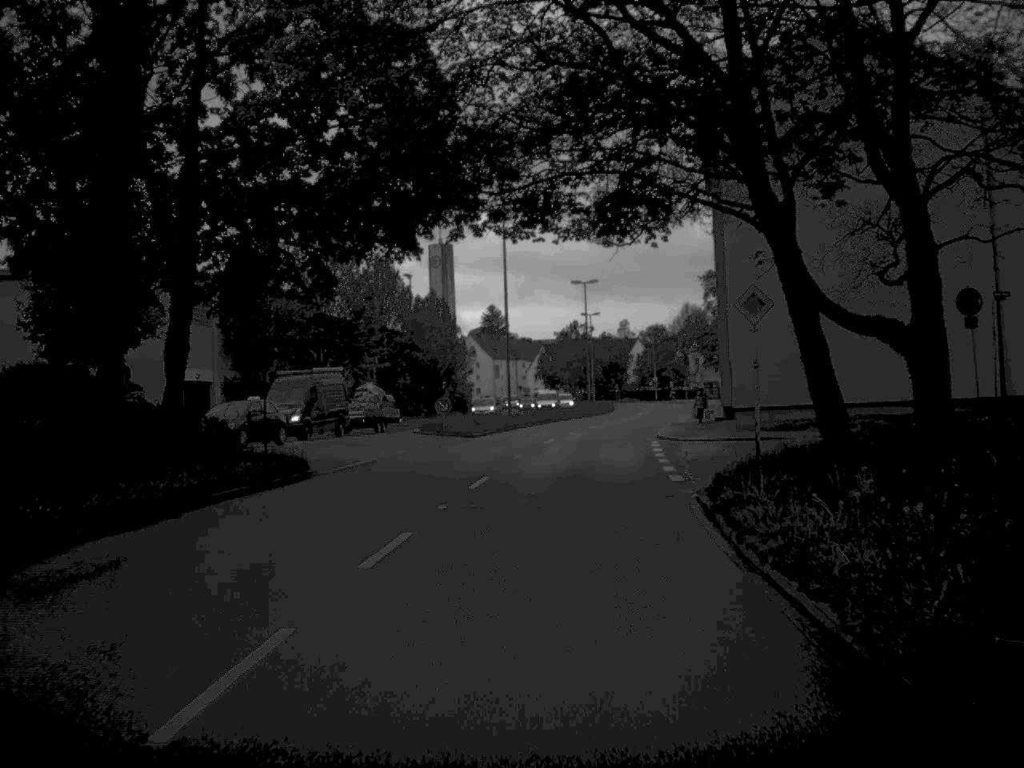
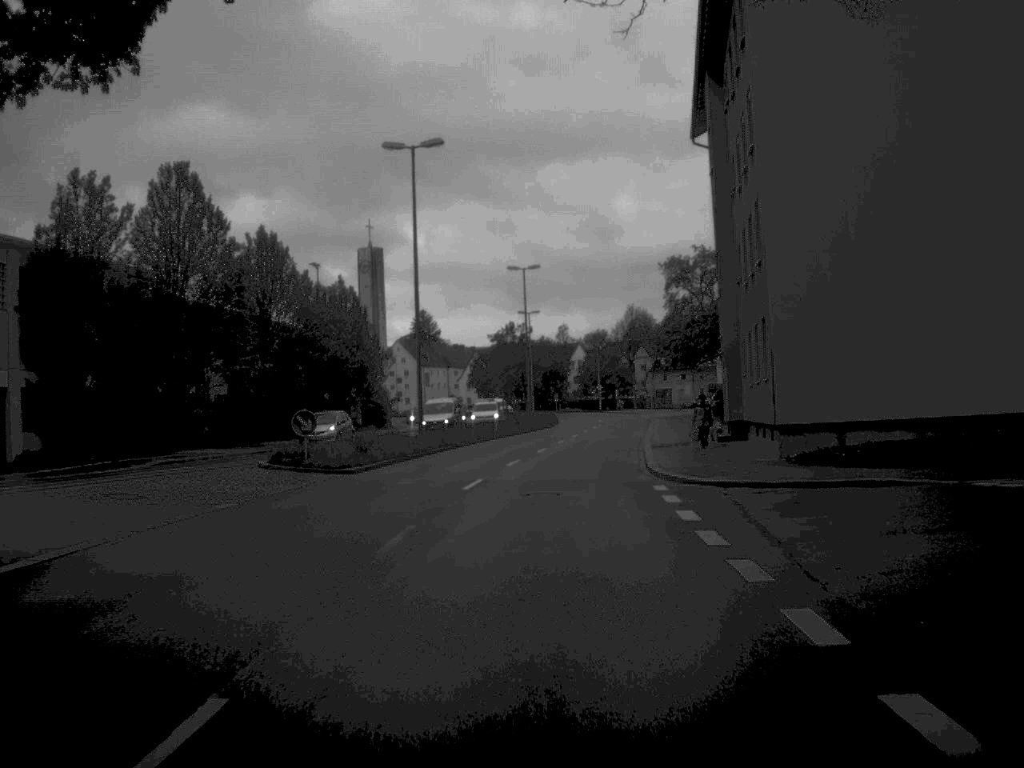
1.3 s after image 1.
(+0.5, +17.6) m; +3°
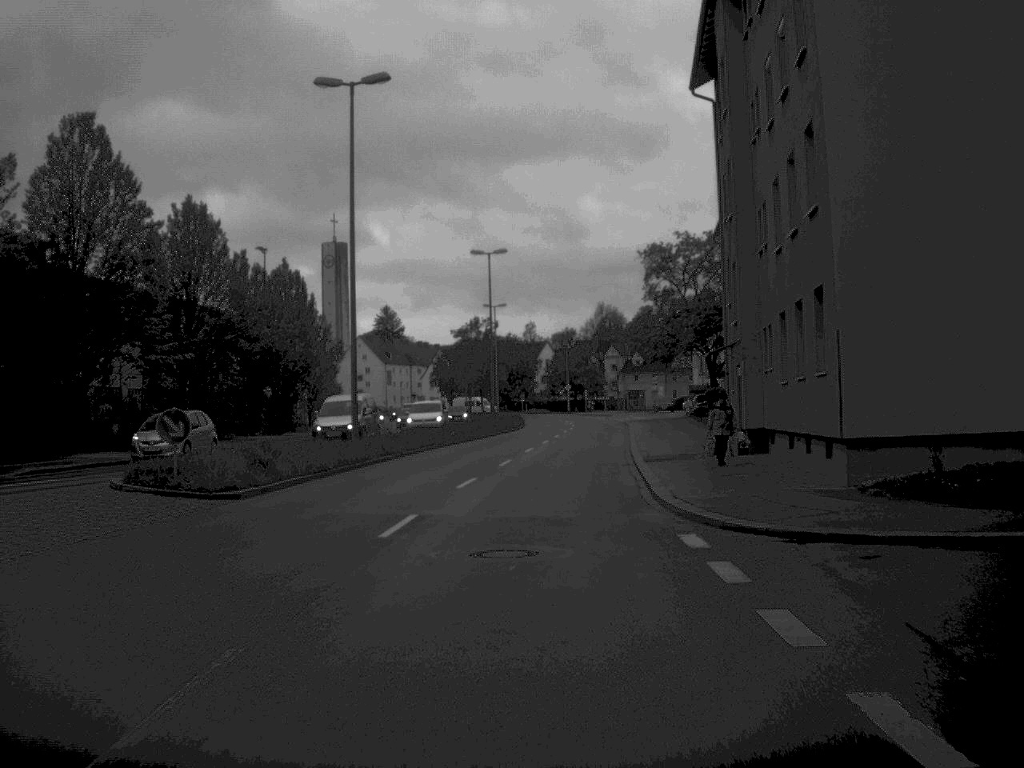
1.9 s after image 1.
(+0.1, +8.5) m; +2°
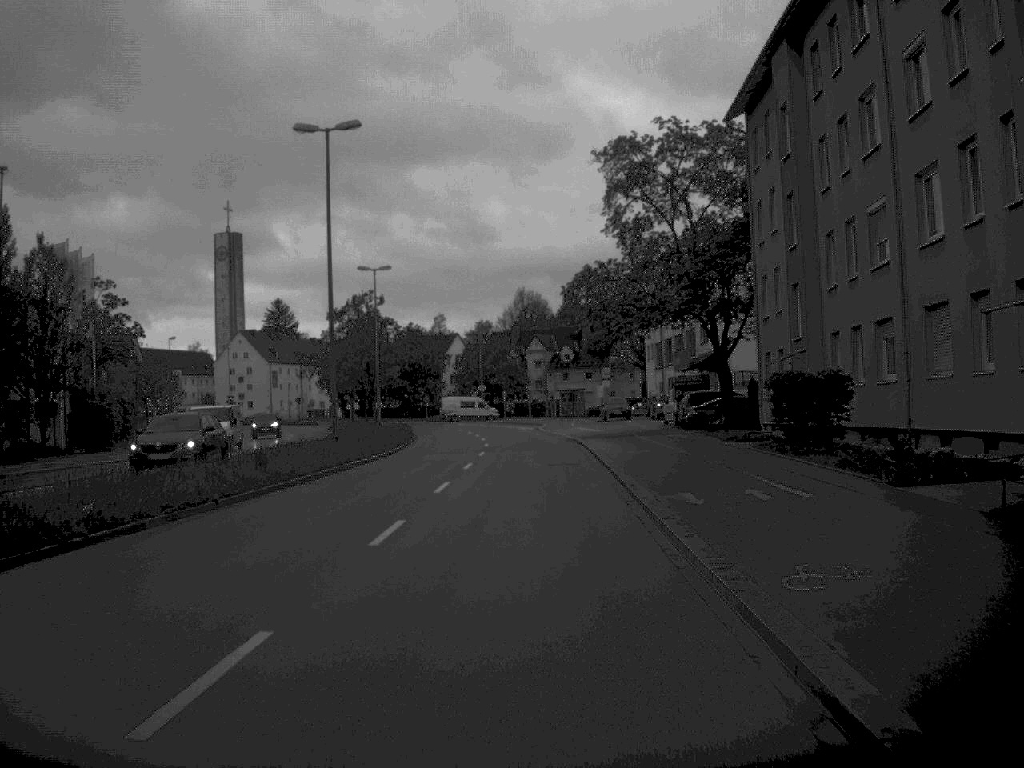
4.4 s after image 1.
(+1.2, +34.3) m; +4°
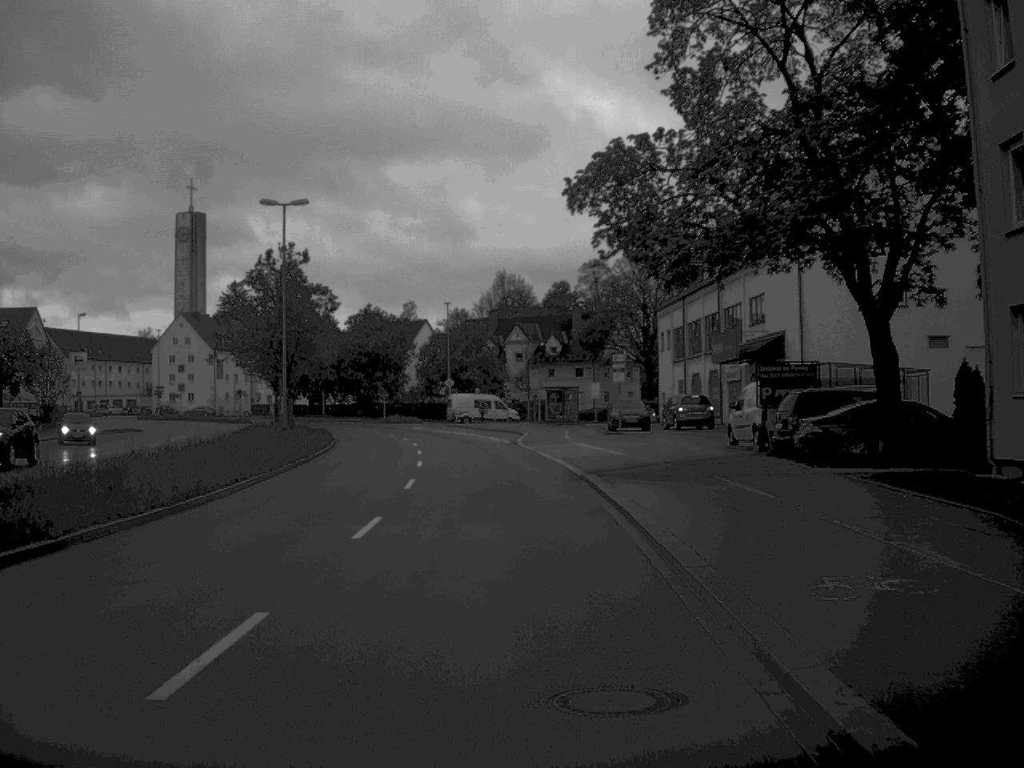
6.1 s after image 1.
(+0.3, +24.9) m; +1°
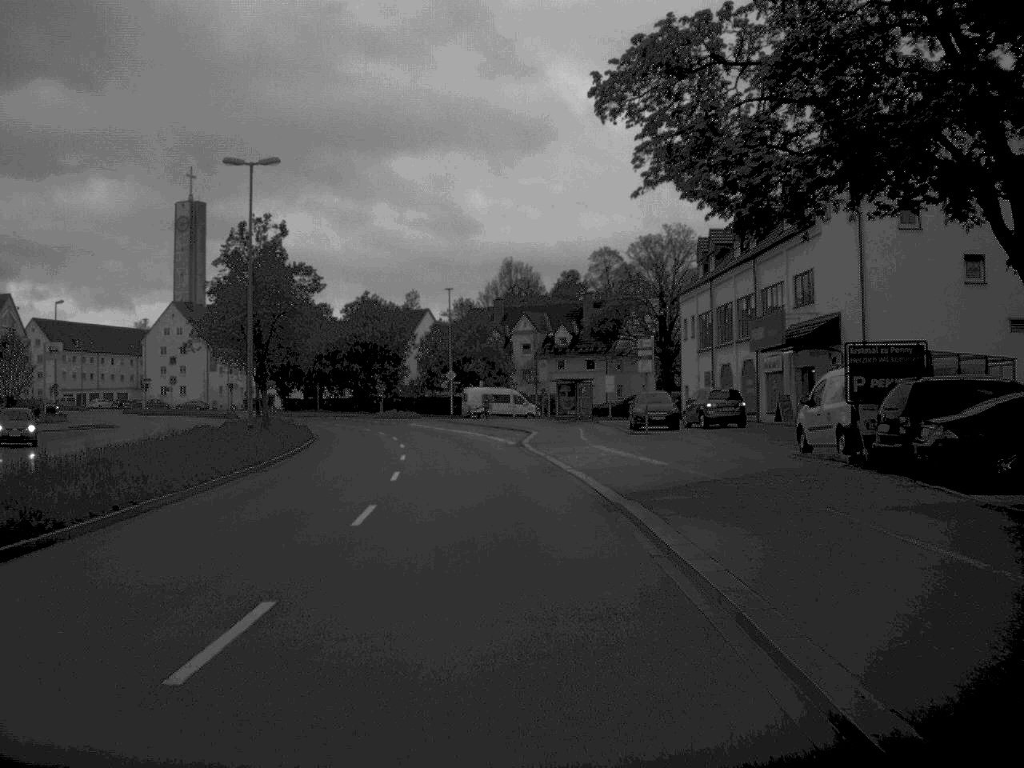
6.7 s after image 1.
(0.0, +8.2) m; 0°
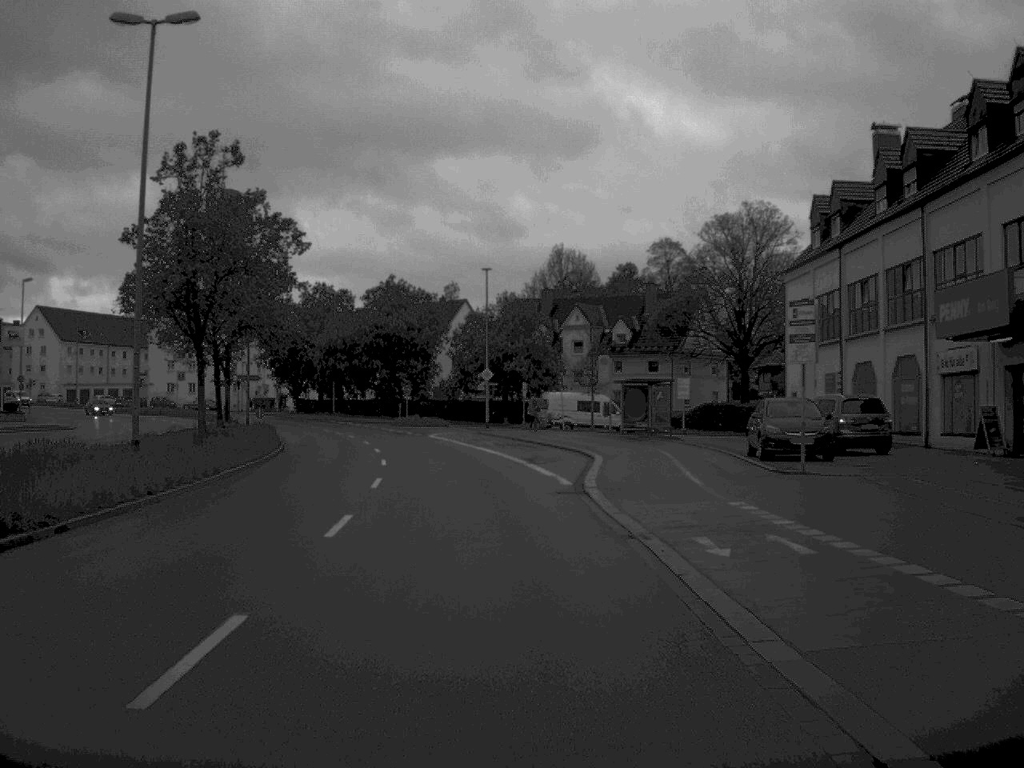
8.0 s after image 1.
(-0.3, +18.4) m; -2°
